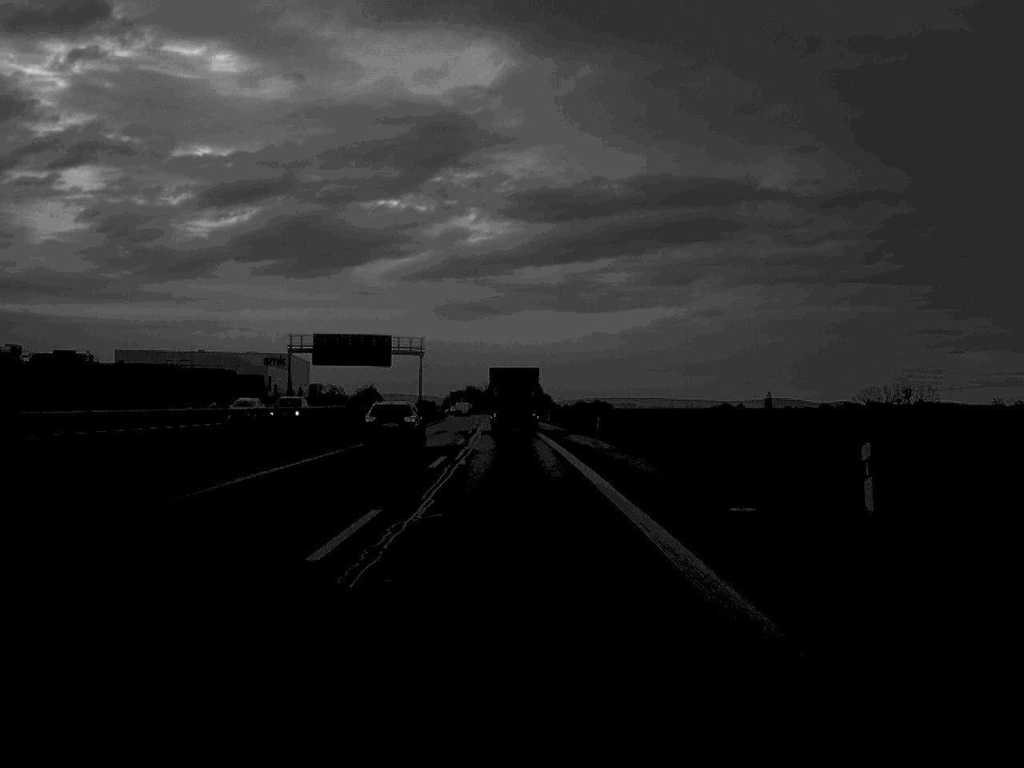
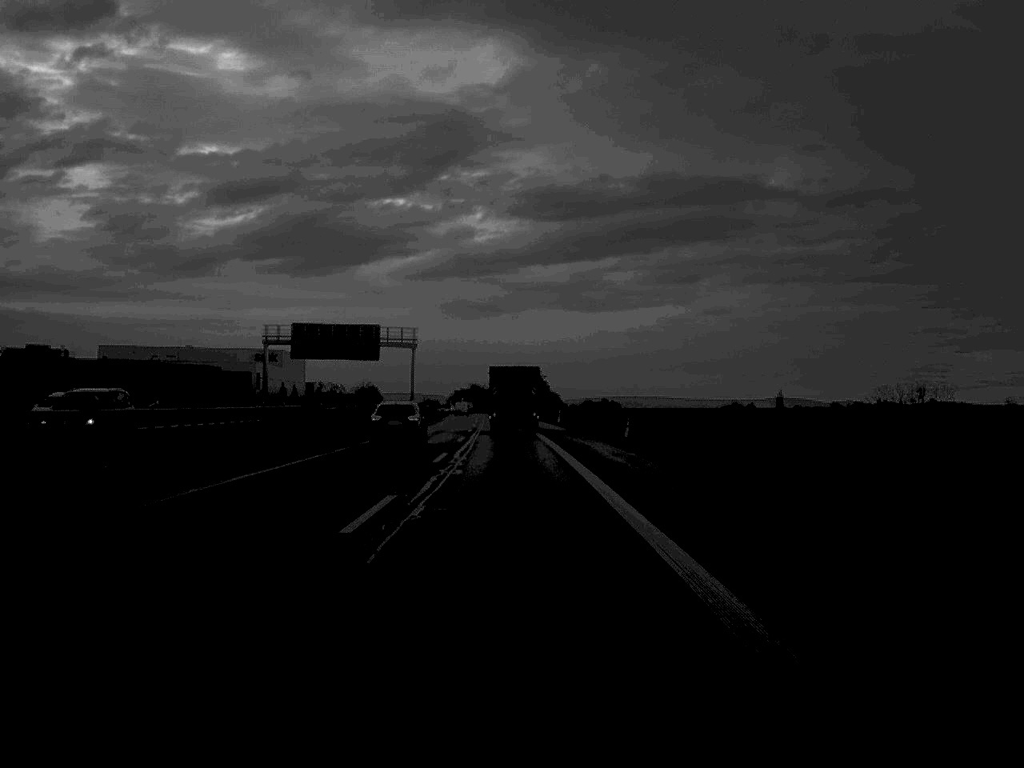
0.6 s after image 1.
(0.0, +15.5) m; 0°
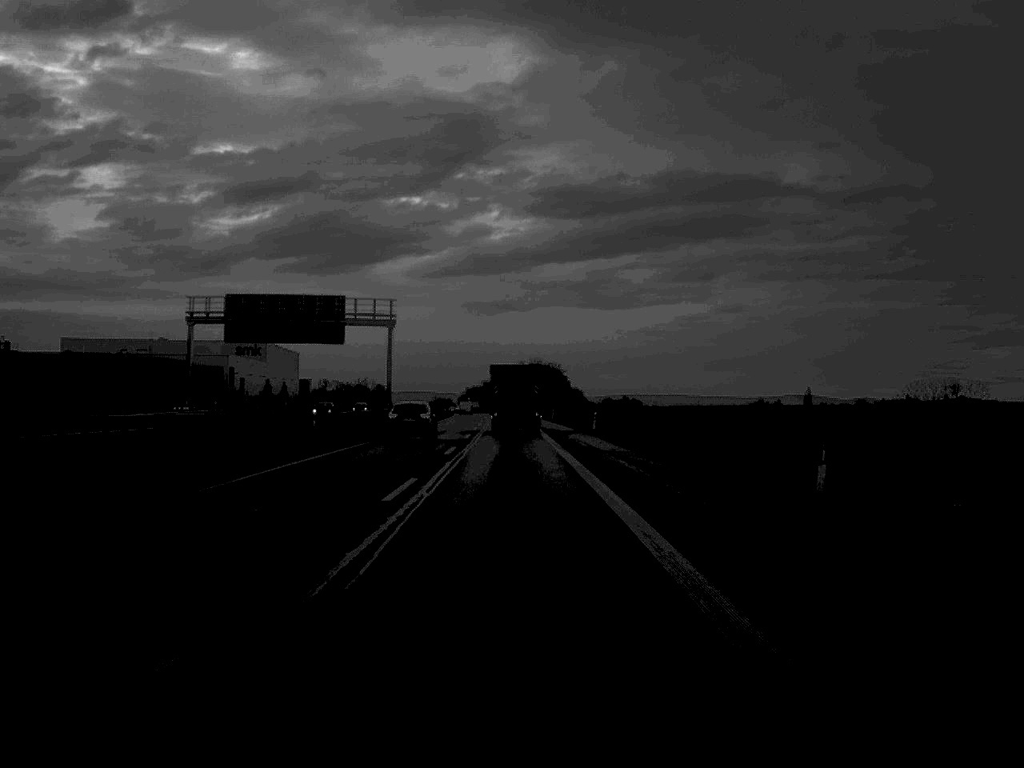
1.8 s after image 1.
(-0.2, +31.5) m; -1°
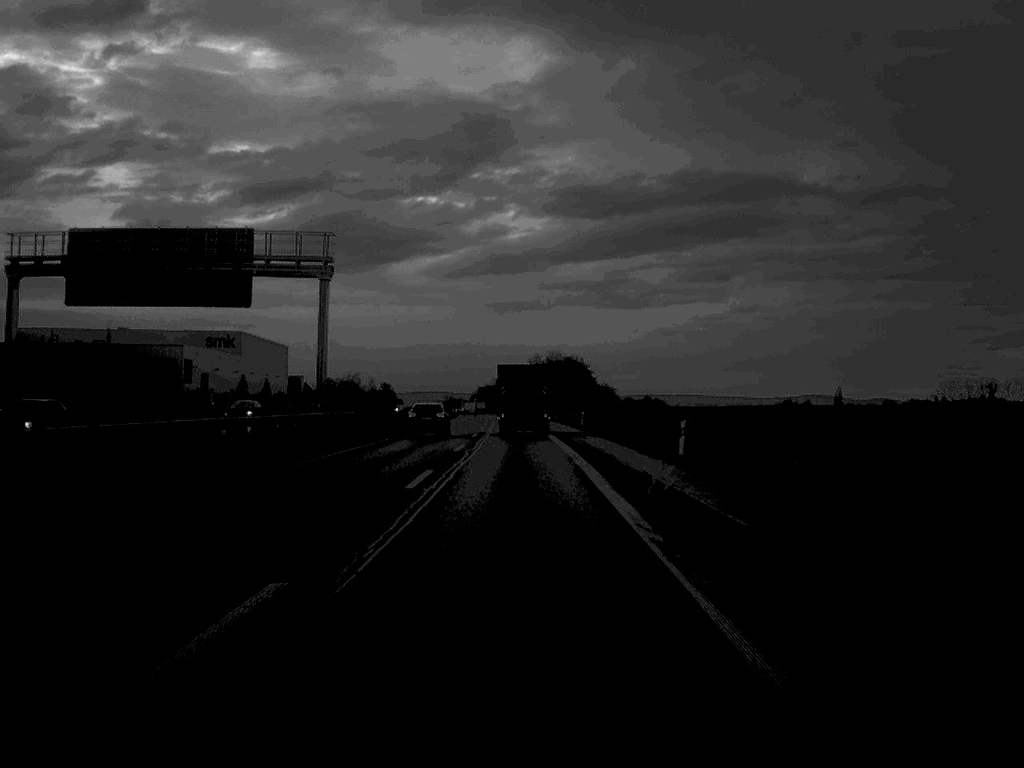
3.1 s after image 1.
(-0.2, +33.2) m; -1°
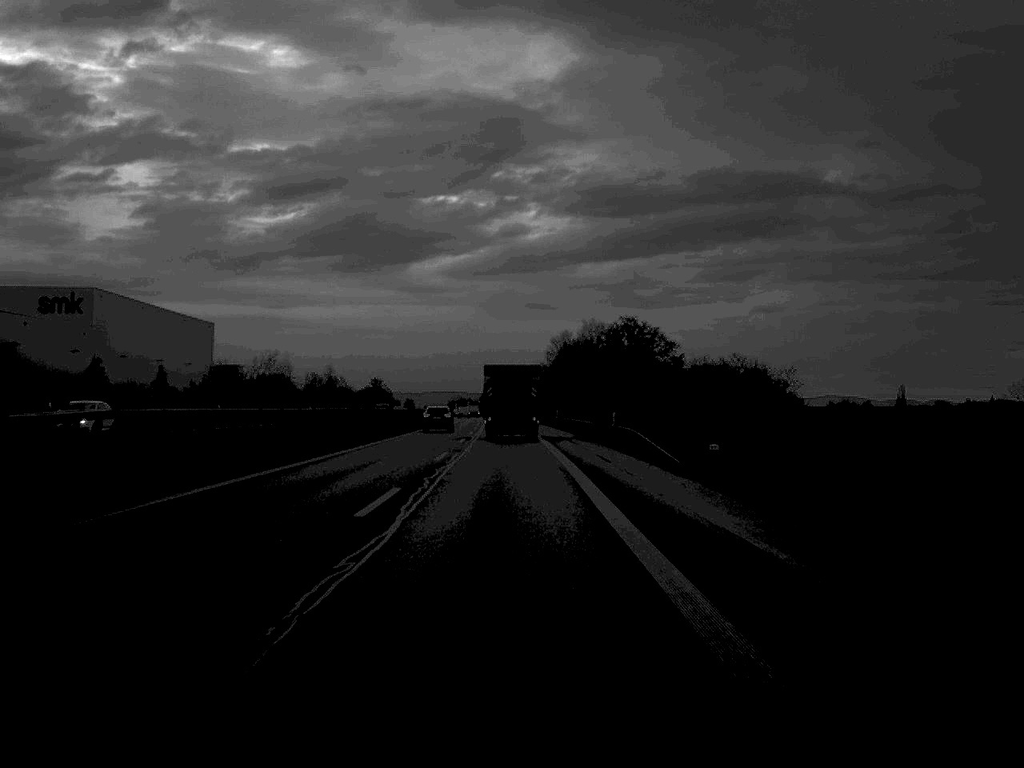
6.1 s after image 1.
(-0.4, +78.3) m; -1°
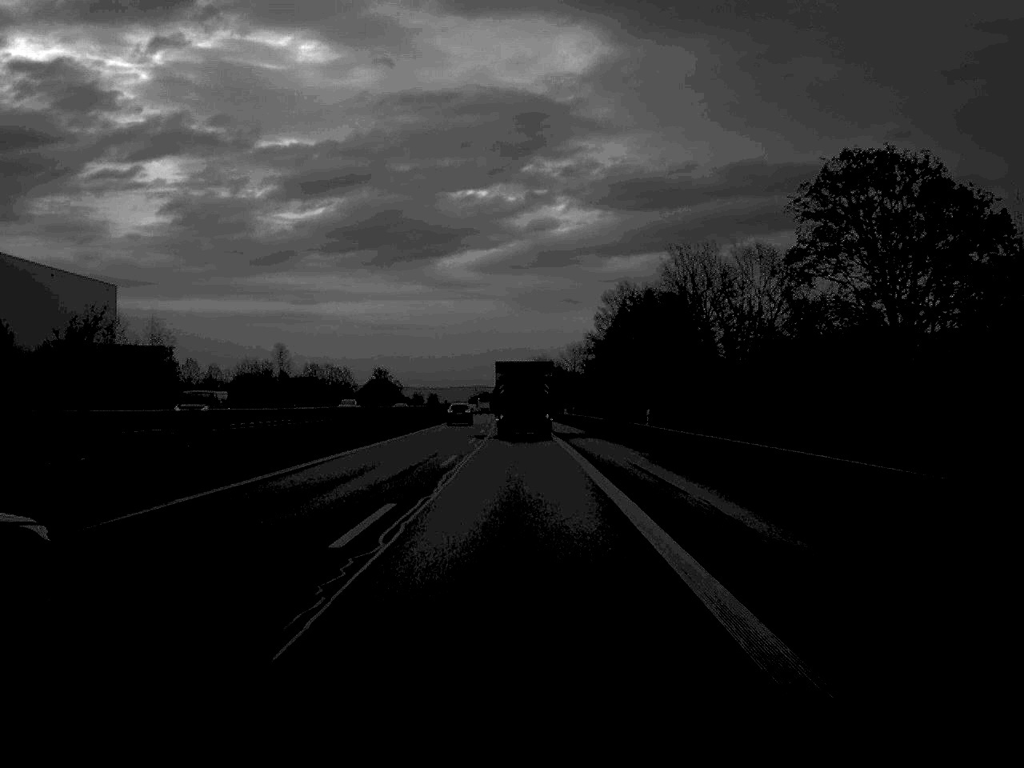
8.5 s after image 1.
(-0.7, +58.7) m; -1°
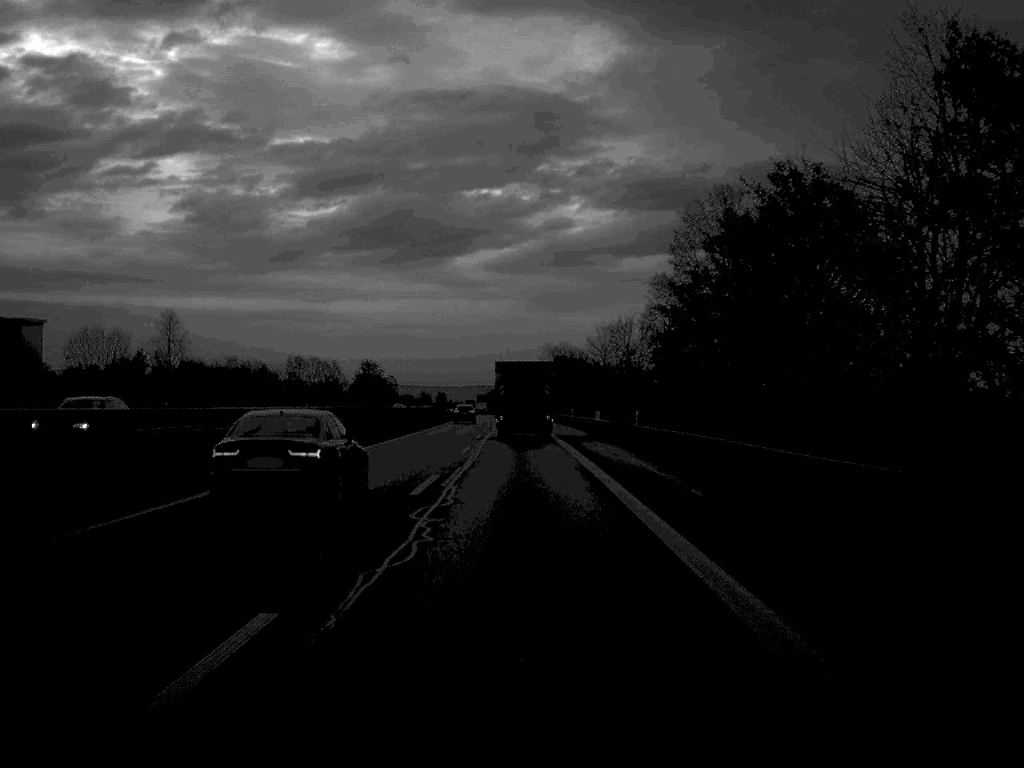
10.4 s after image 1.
(-0.2, +46.9) m; 0°
